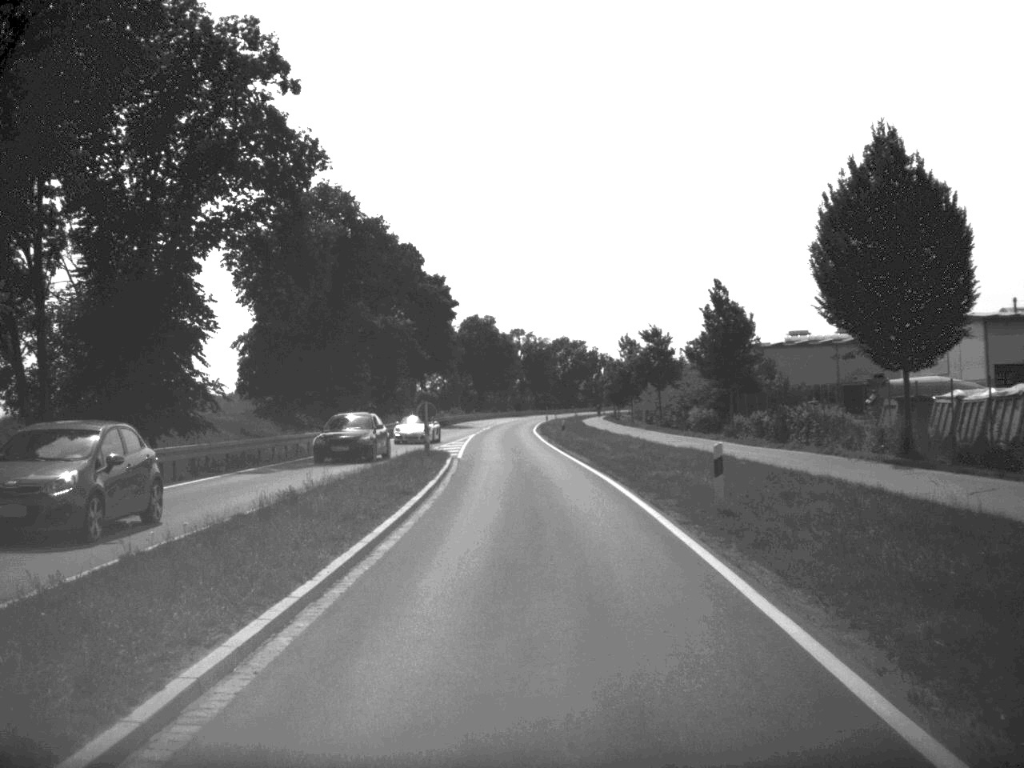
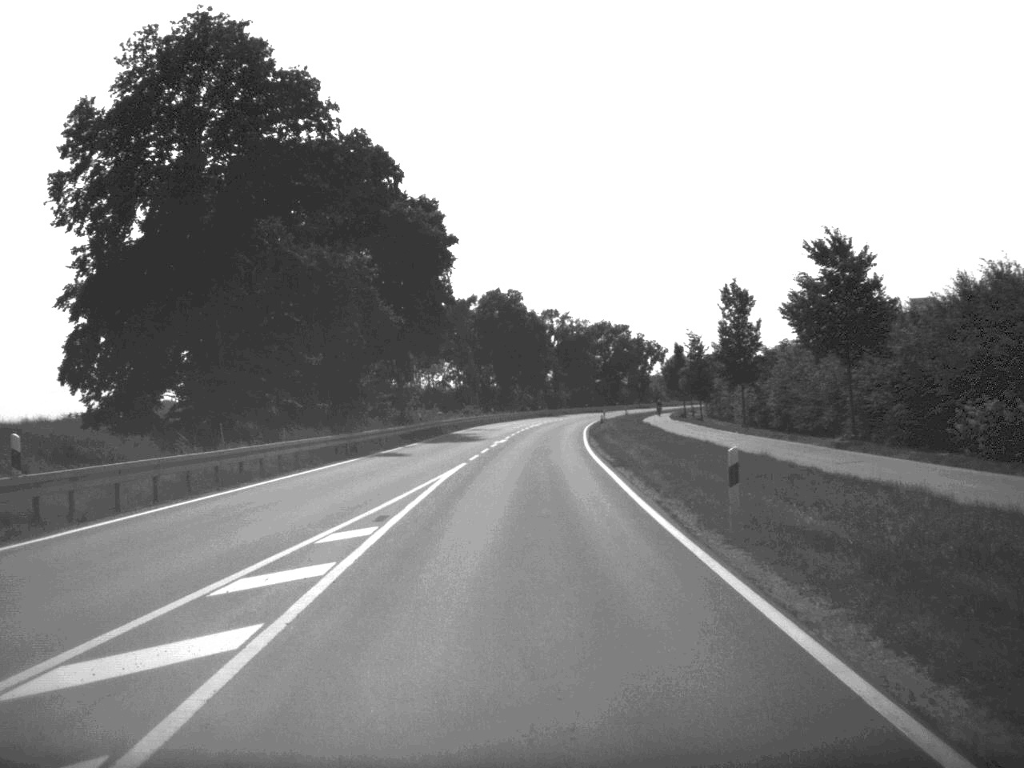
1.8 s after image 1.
(-0.5, +41.6) m; -1°
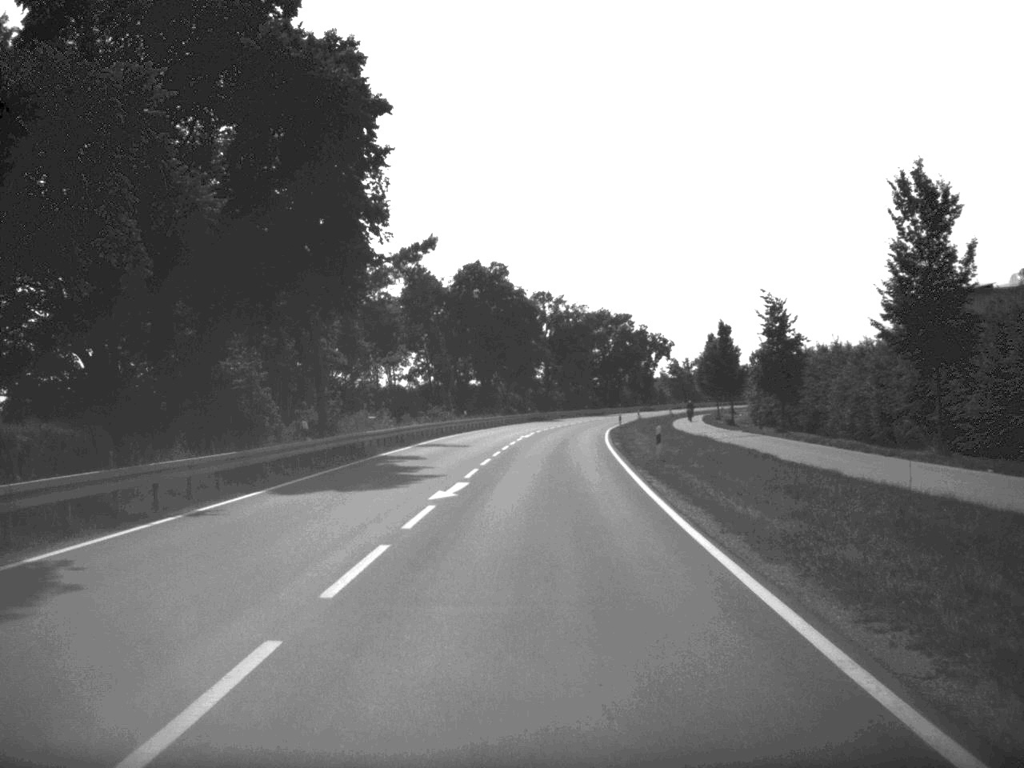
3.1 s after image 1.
(+0.1, +31.7) m; +1°
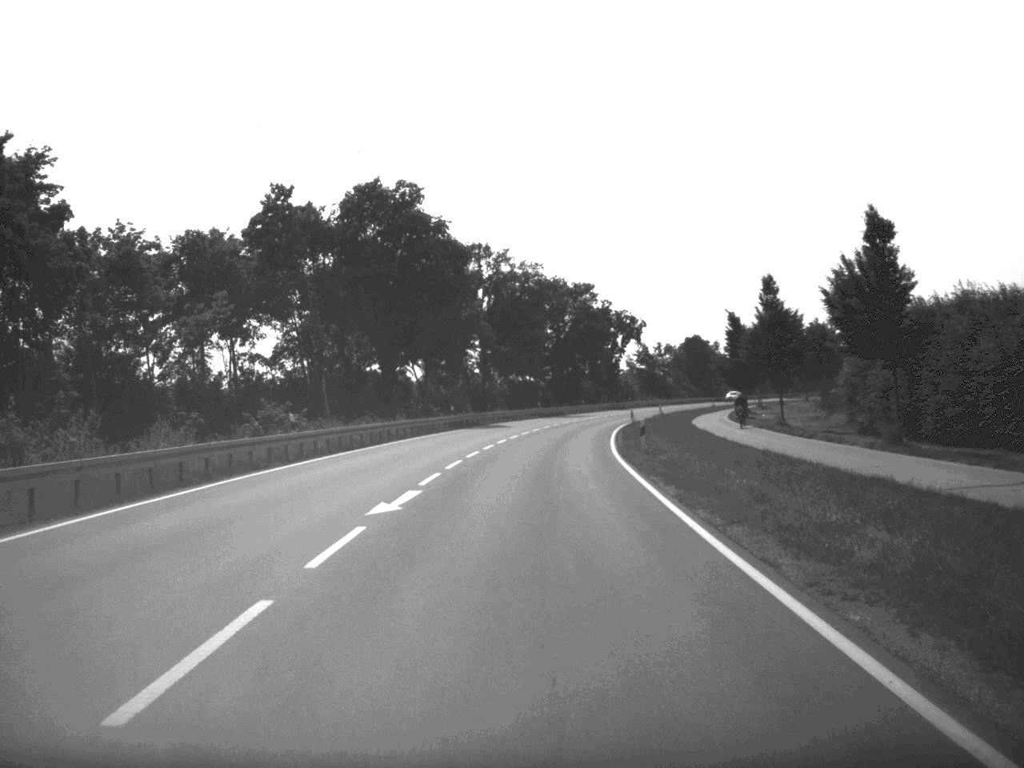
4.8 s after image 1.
(+1.0, +45.7) m; +3°
